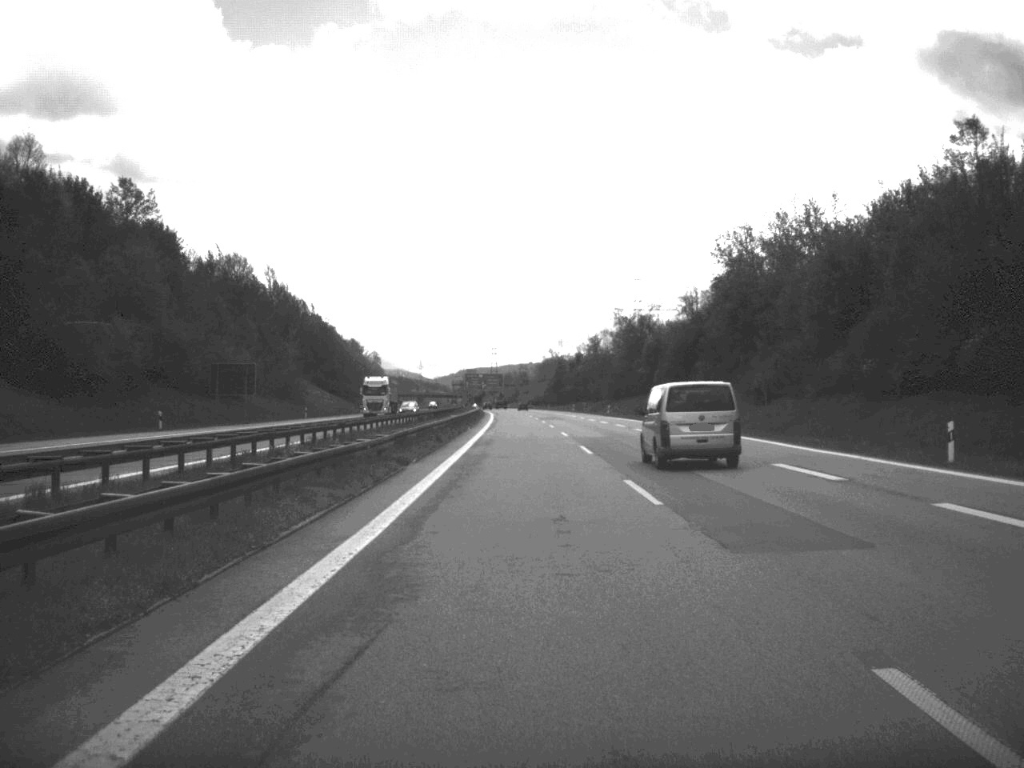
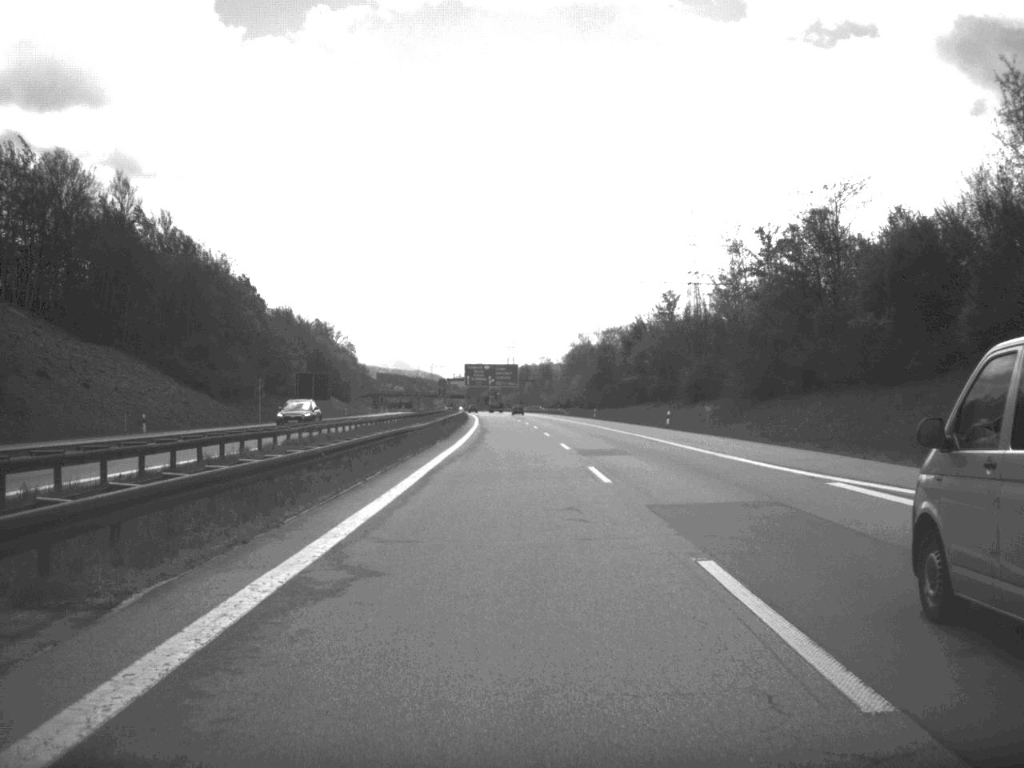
(-0.8, +101.5) m; -1°
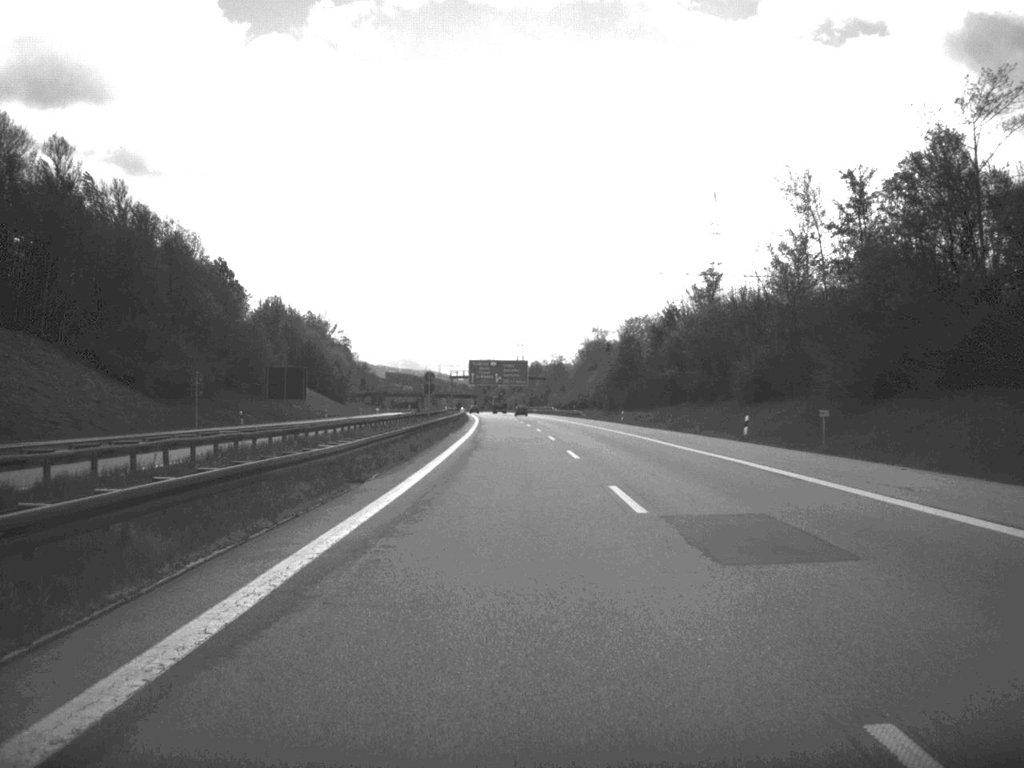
(-0.1, +24.0) m; 0°
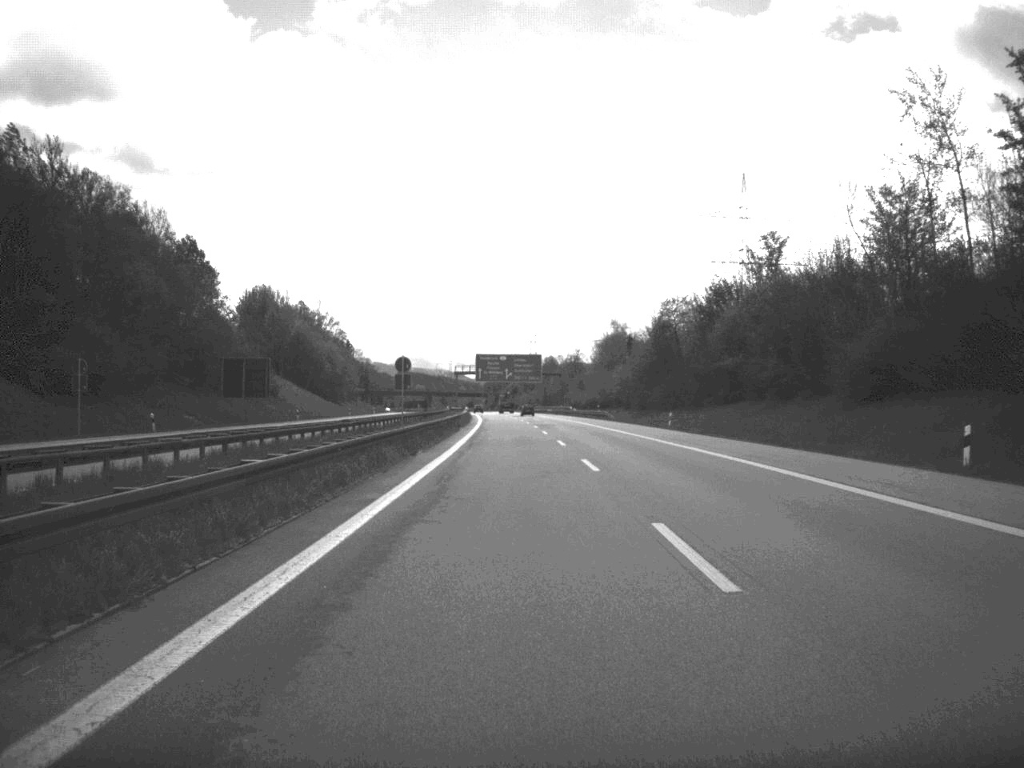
(-0.1, +25.2) m; -1°
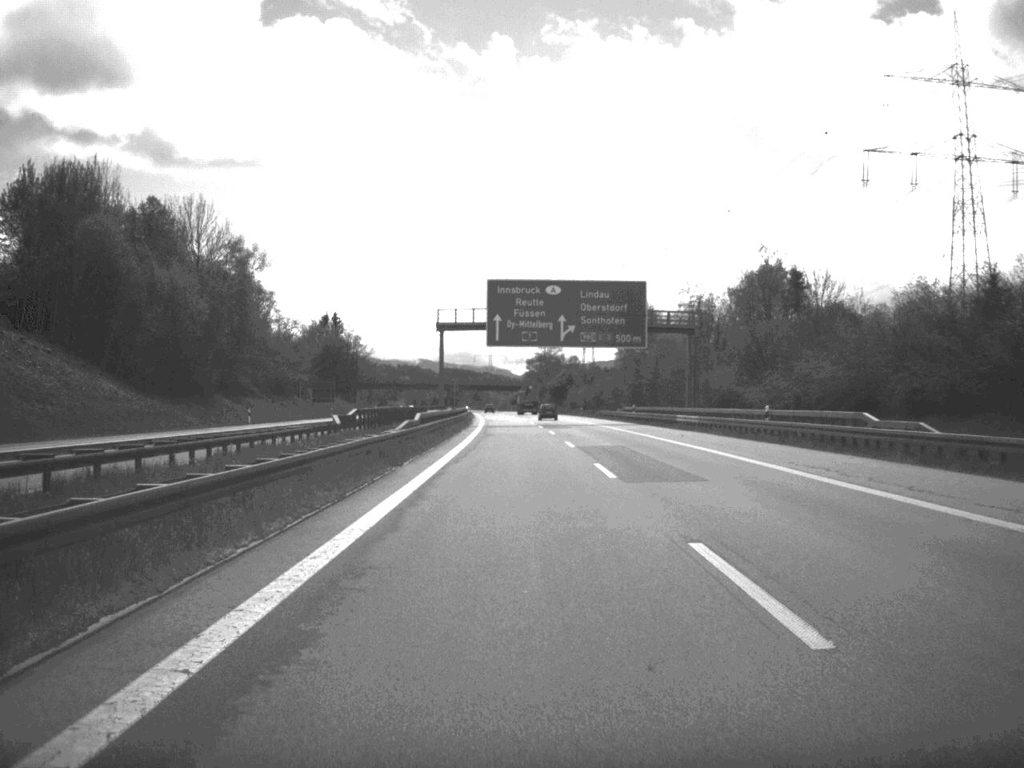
(-2.7, +126.1) m; -2°
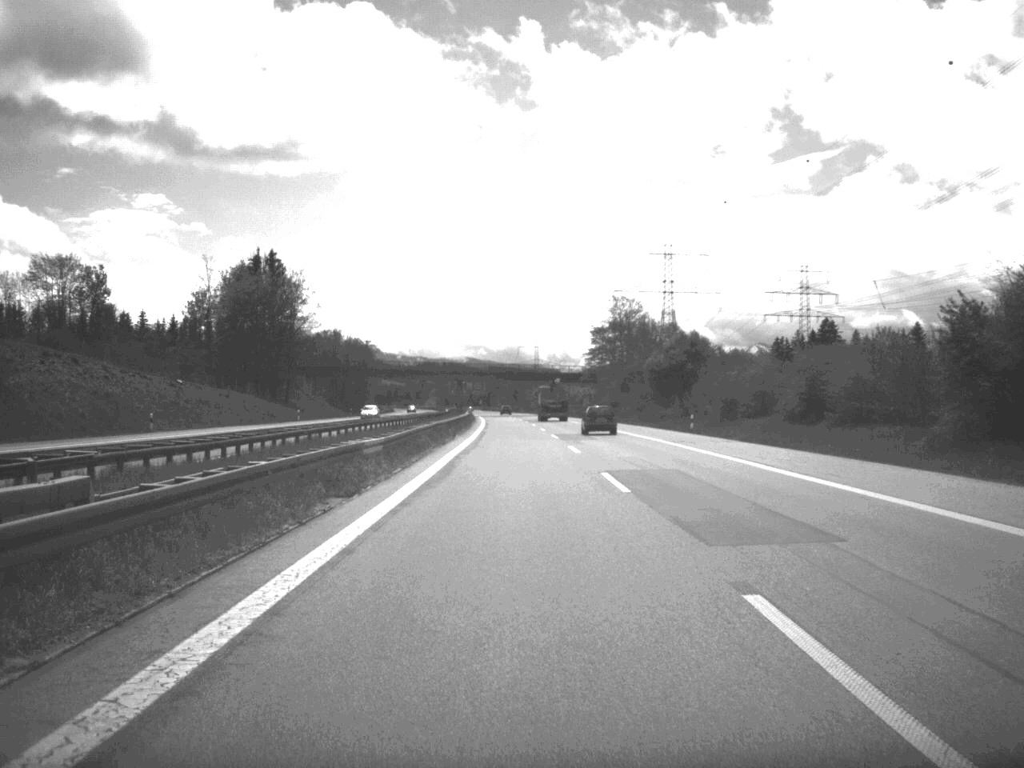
(-2.6, +127.8) m; -2°
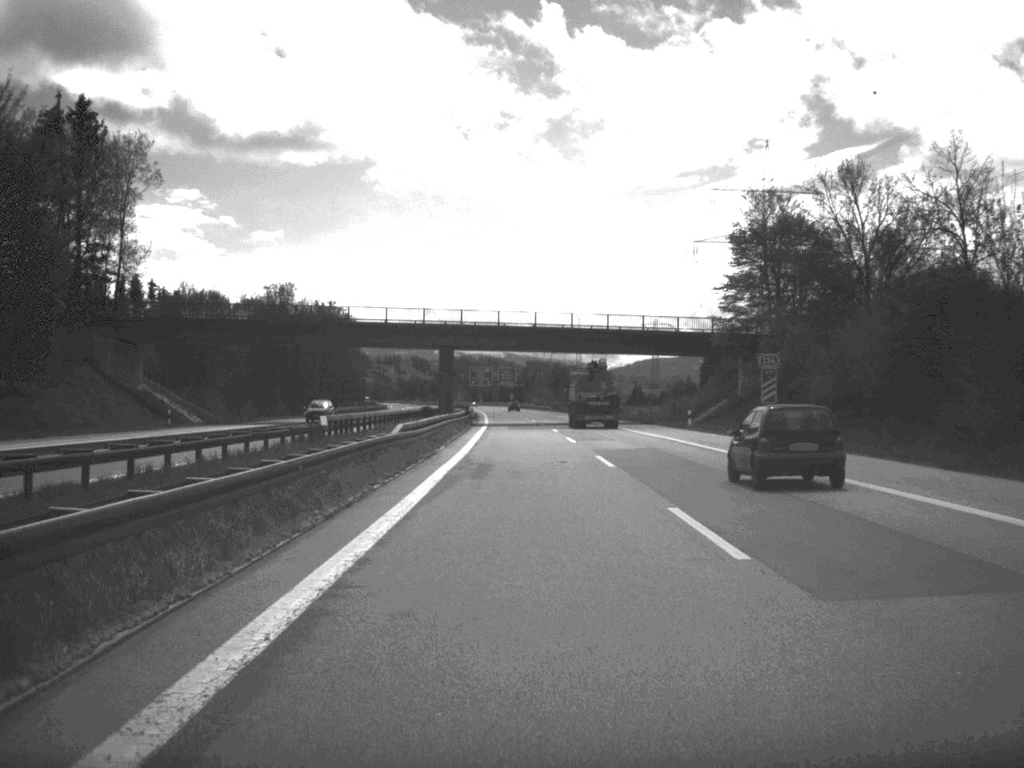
(-1.7, +98.7) m; -2°
